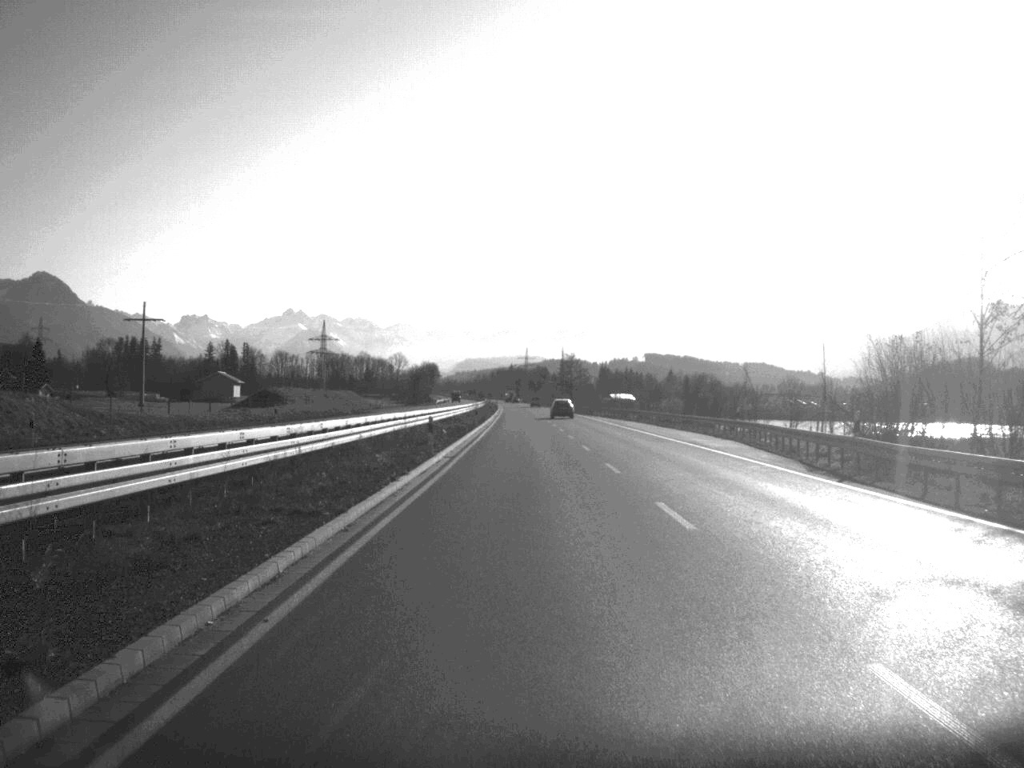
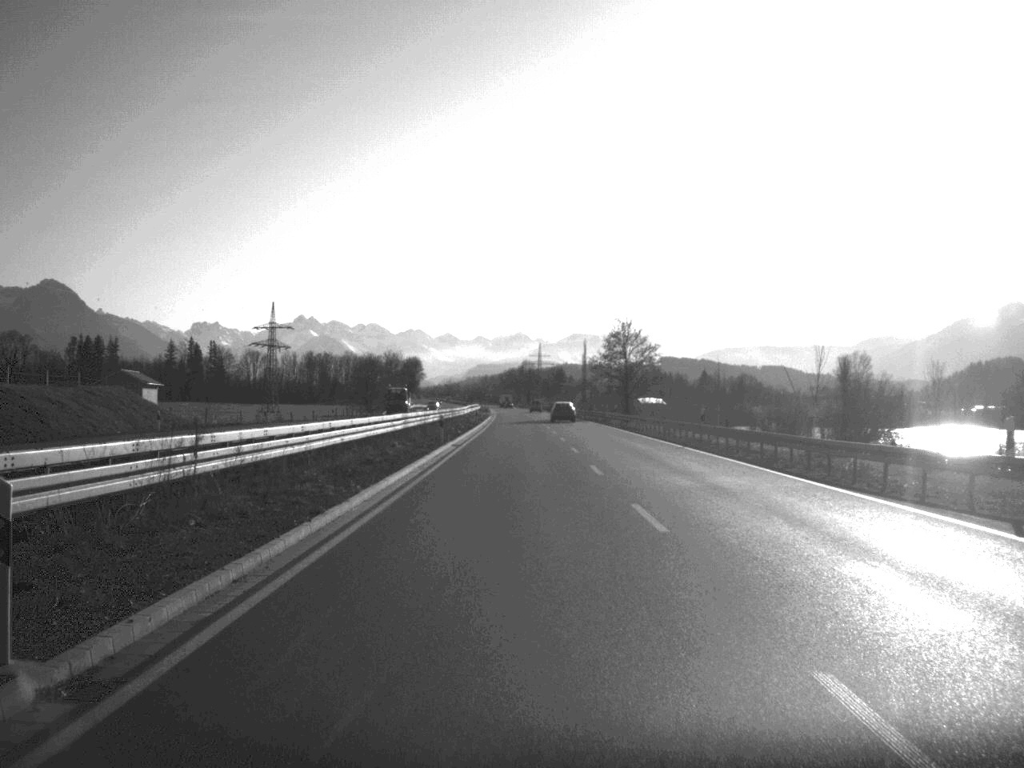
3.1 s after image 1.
(-0.2, +108.1) m; -1°
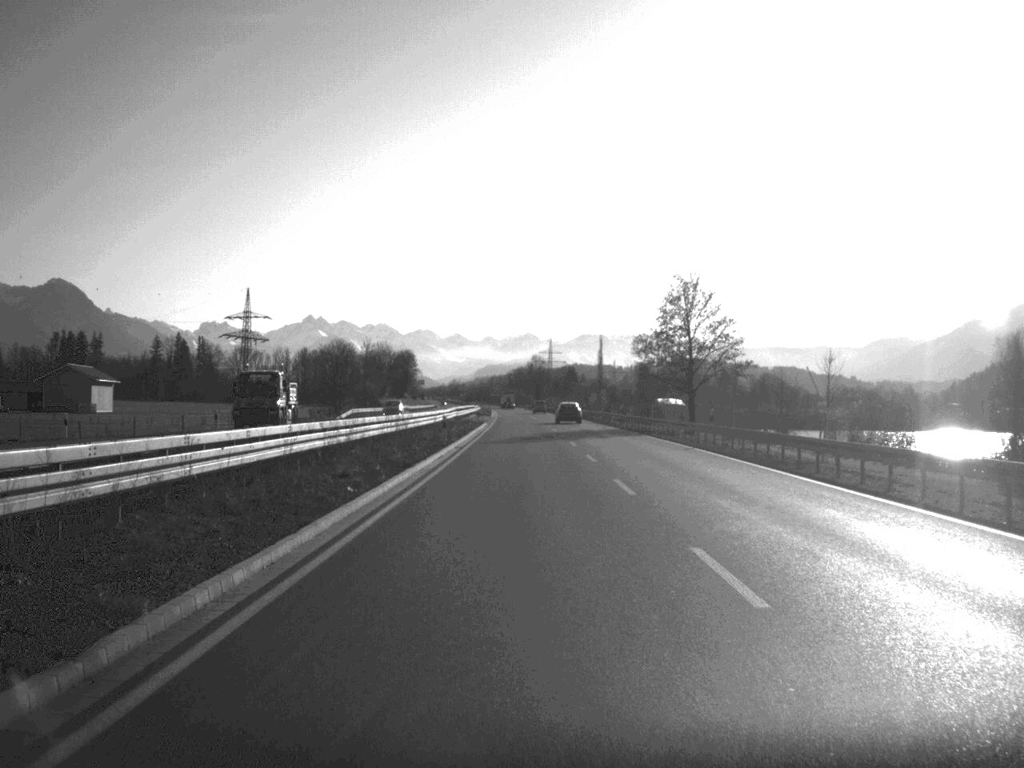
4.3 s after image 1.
(-0.2, +41.7) m; 0°
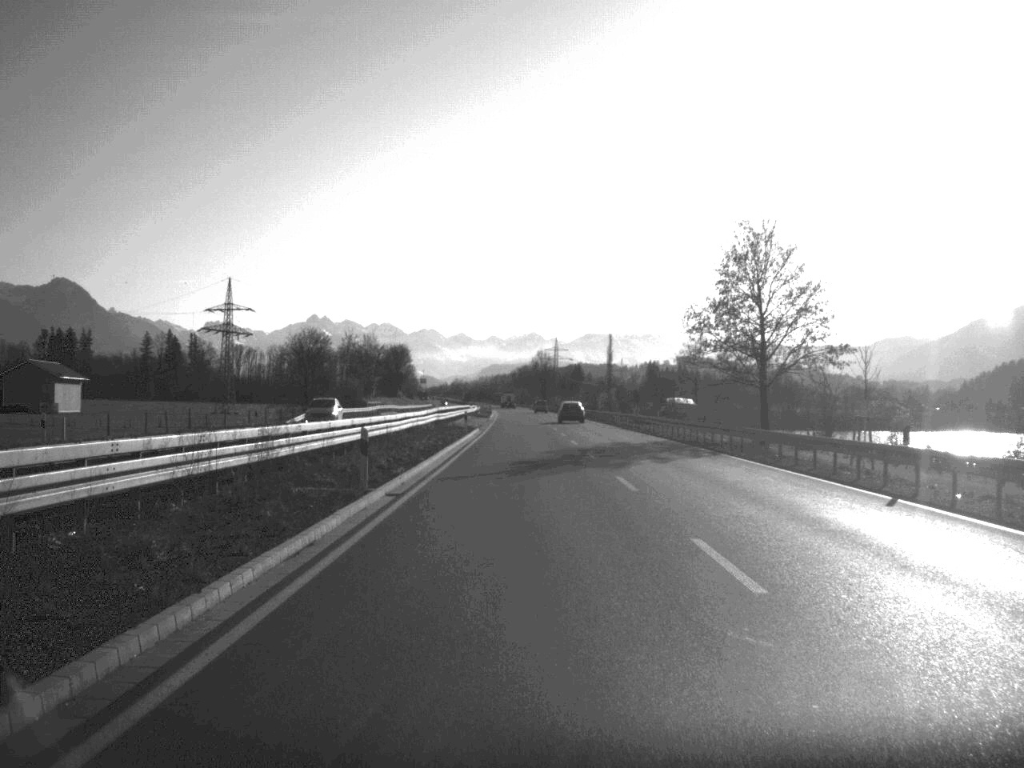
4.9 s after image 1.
(0.0, +23.3) m; 0°
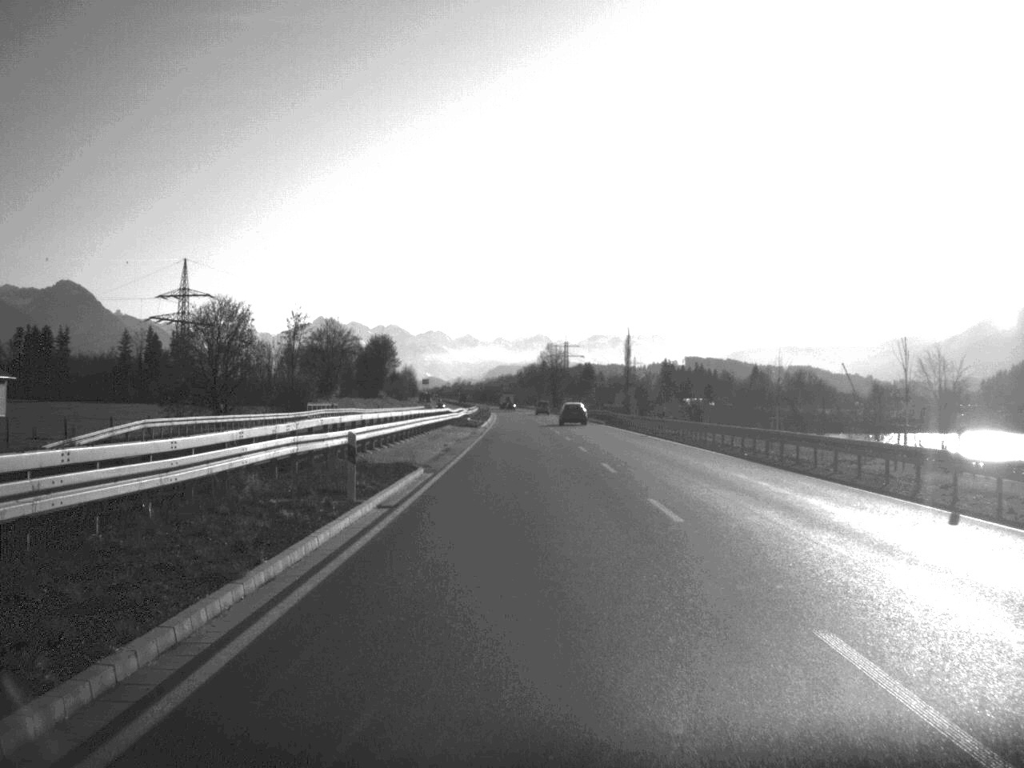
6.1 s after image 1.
(-0.1, +41.6) m; 0°
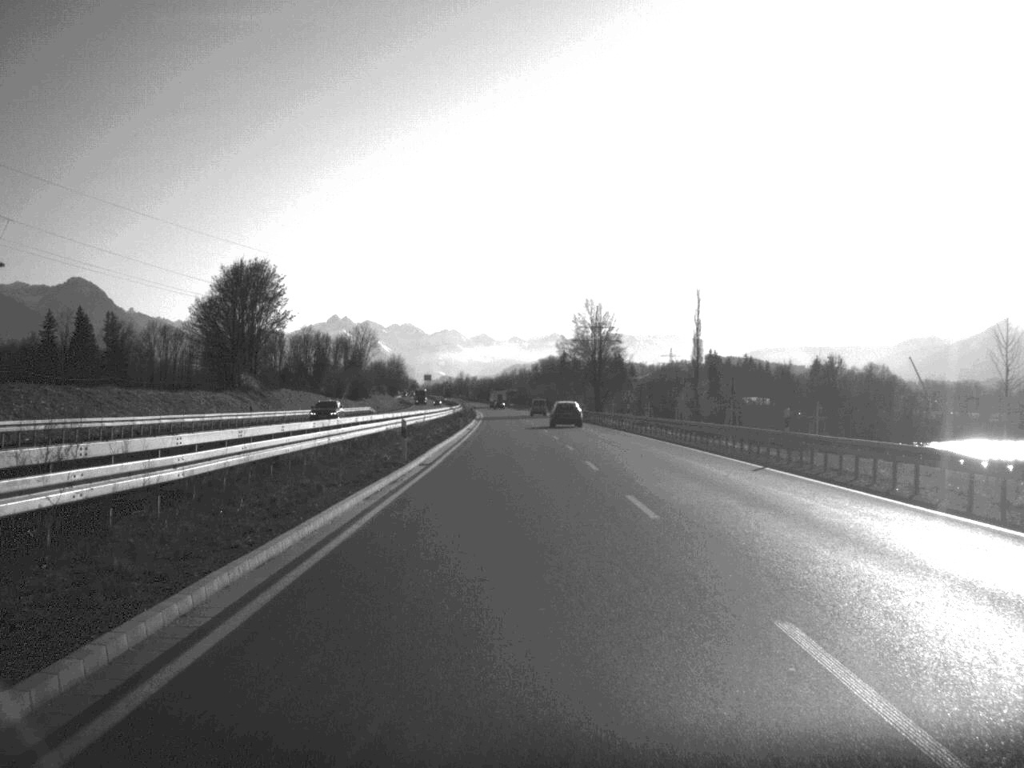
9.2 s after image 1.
(-0.7, +107.2) m; -1°
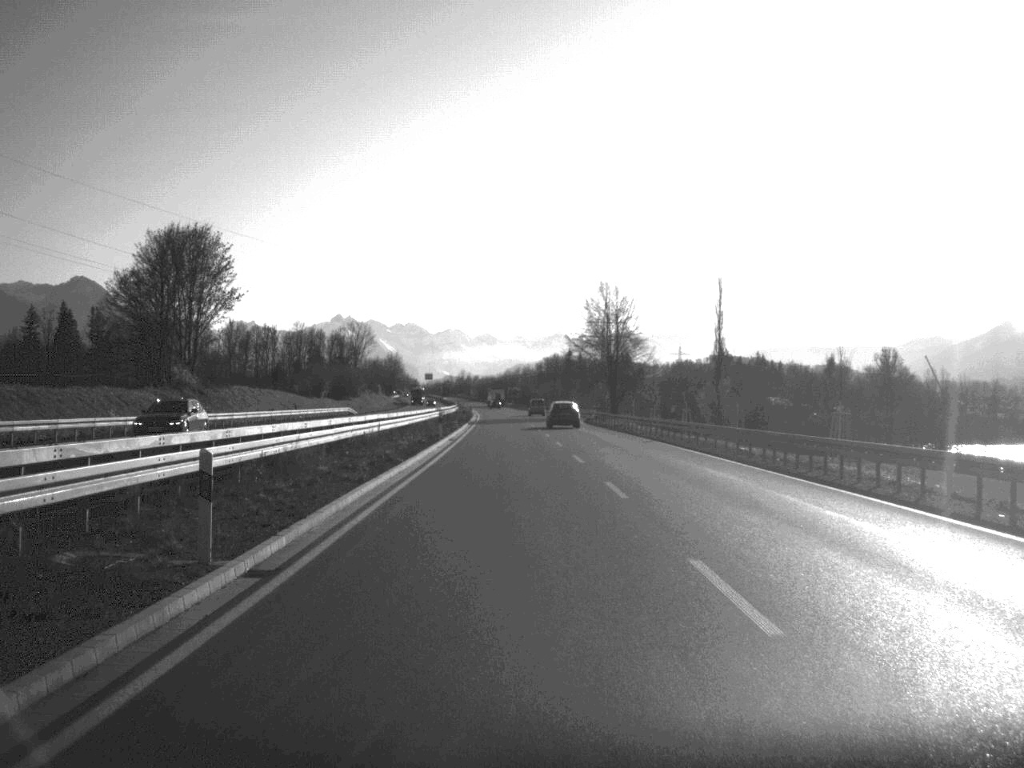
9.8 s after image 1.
(0.0, +20.2) m; 0°
